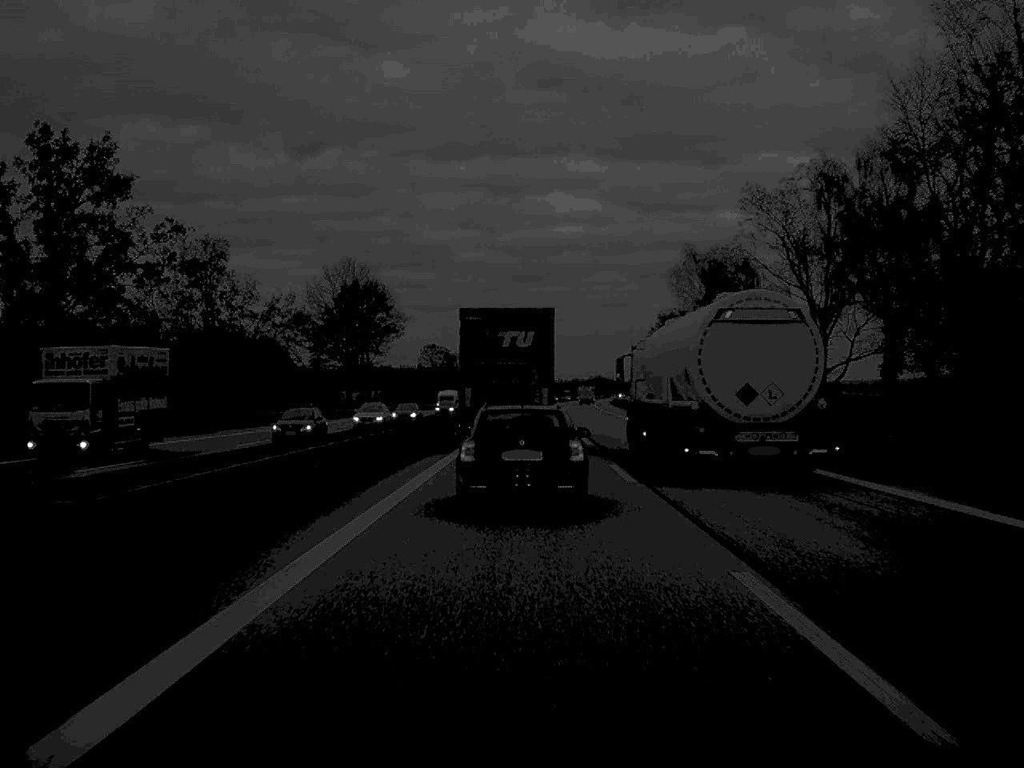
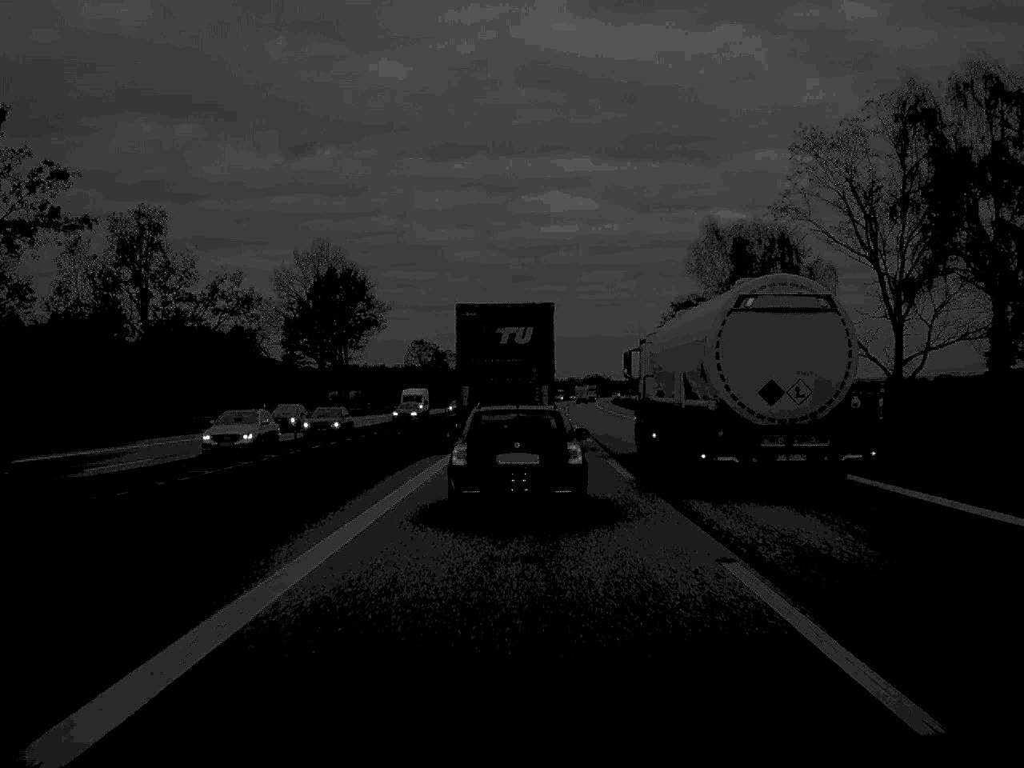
(0.0, +17.3) m; 0°
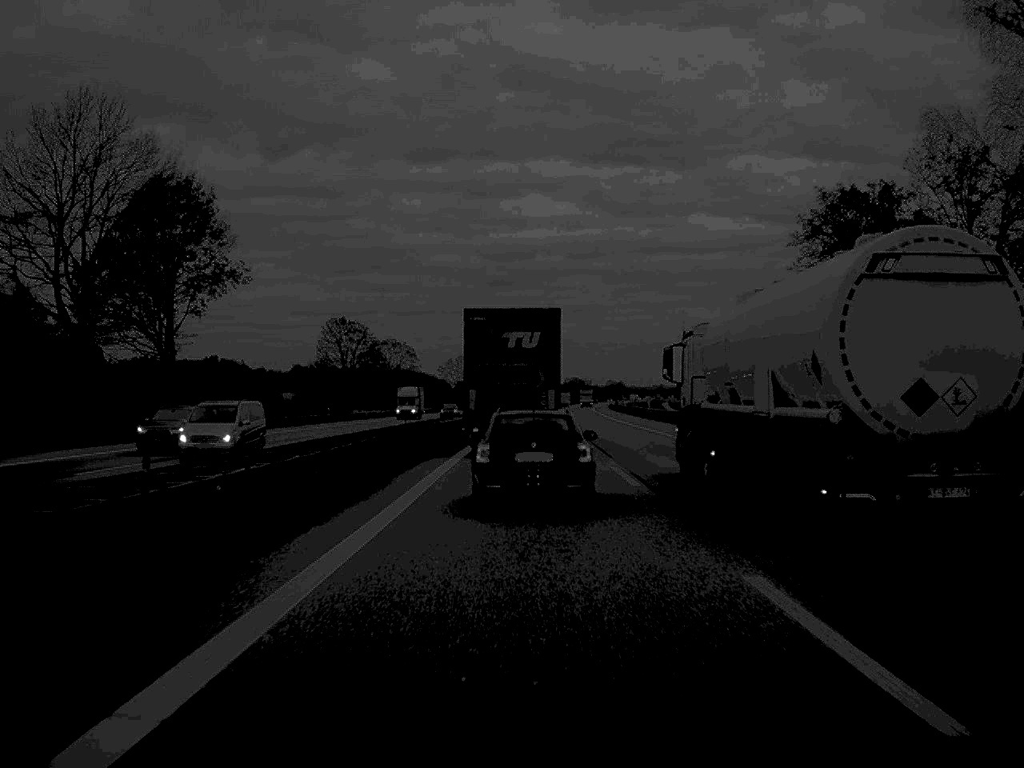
(+0.5, +71.8) m; +1°
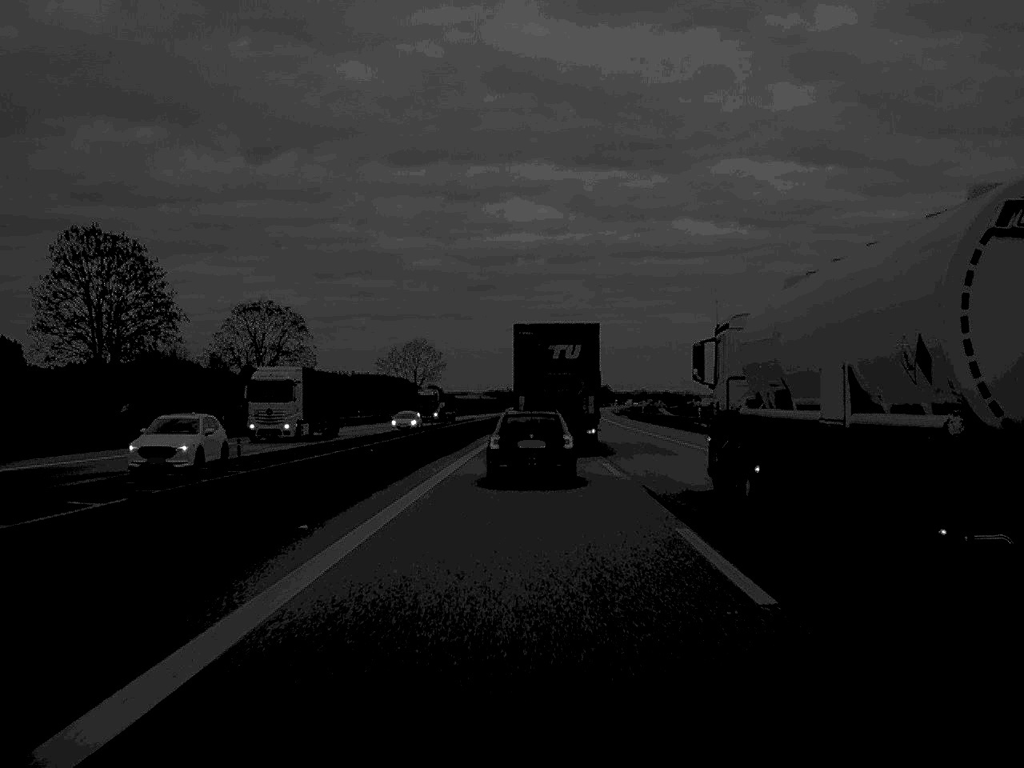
(+0.8, +85.0) m; +1°
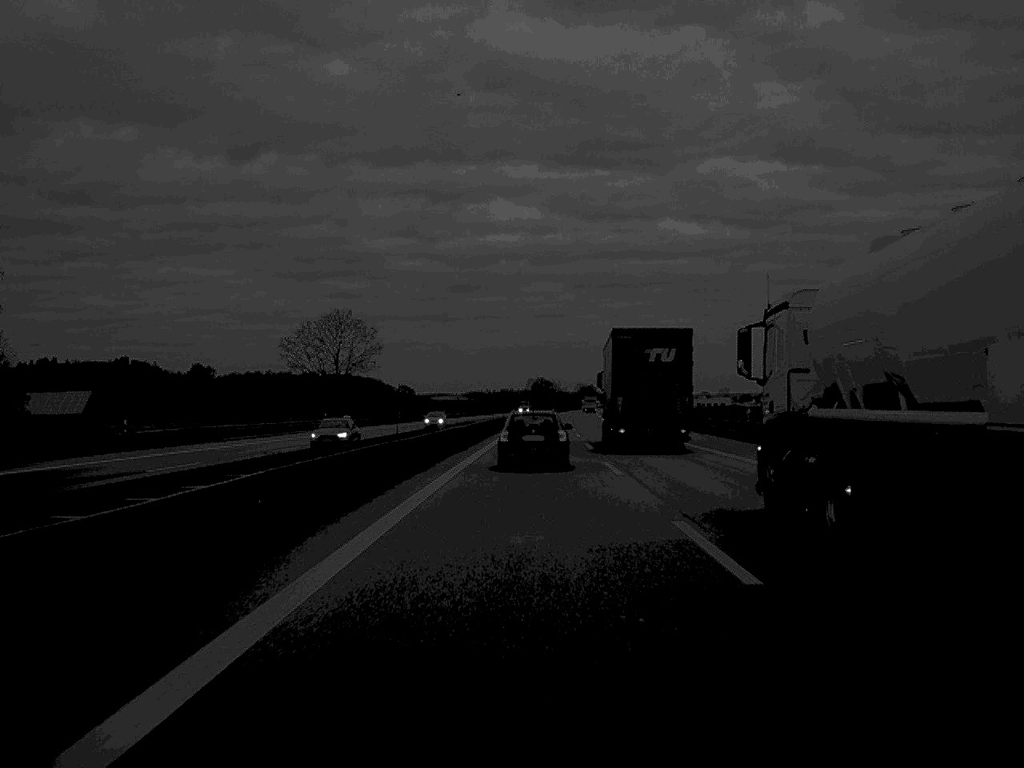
(+0.7, +70.4) m; +1°
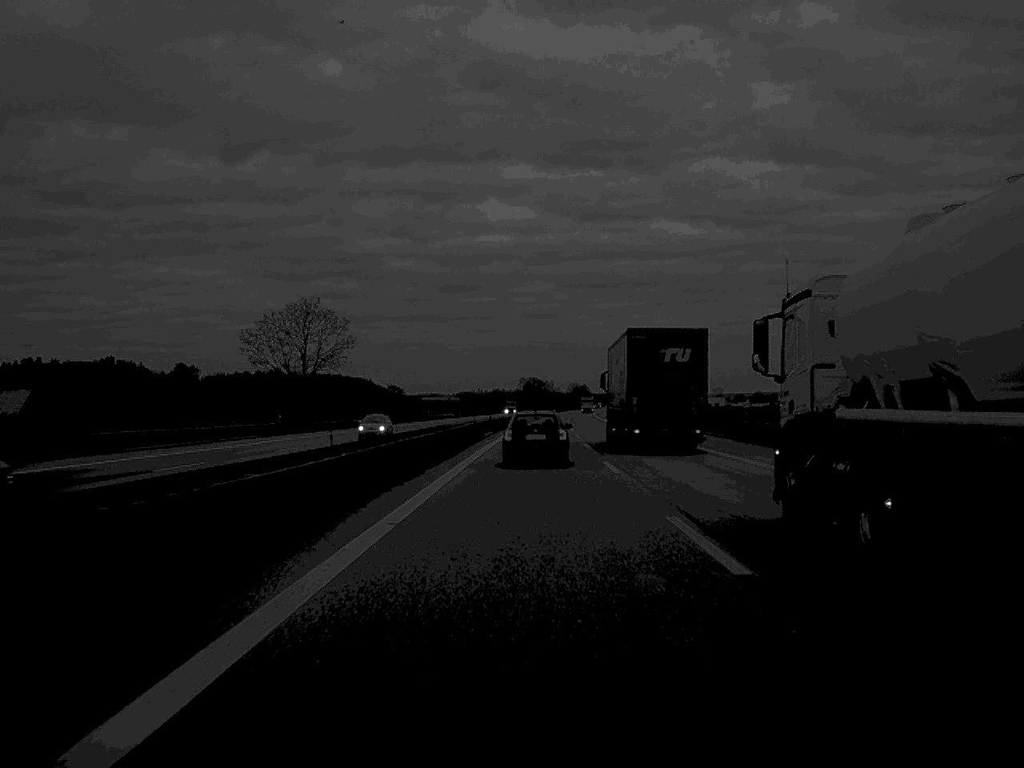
(+0.1, +17.3) m; 0°
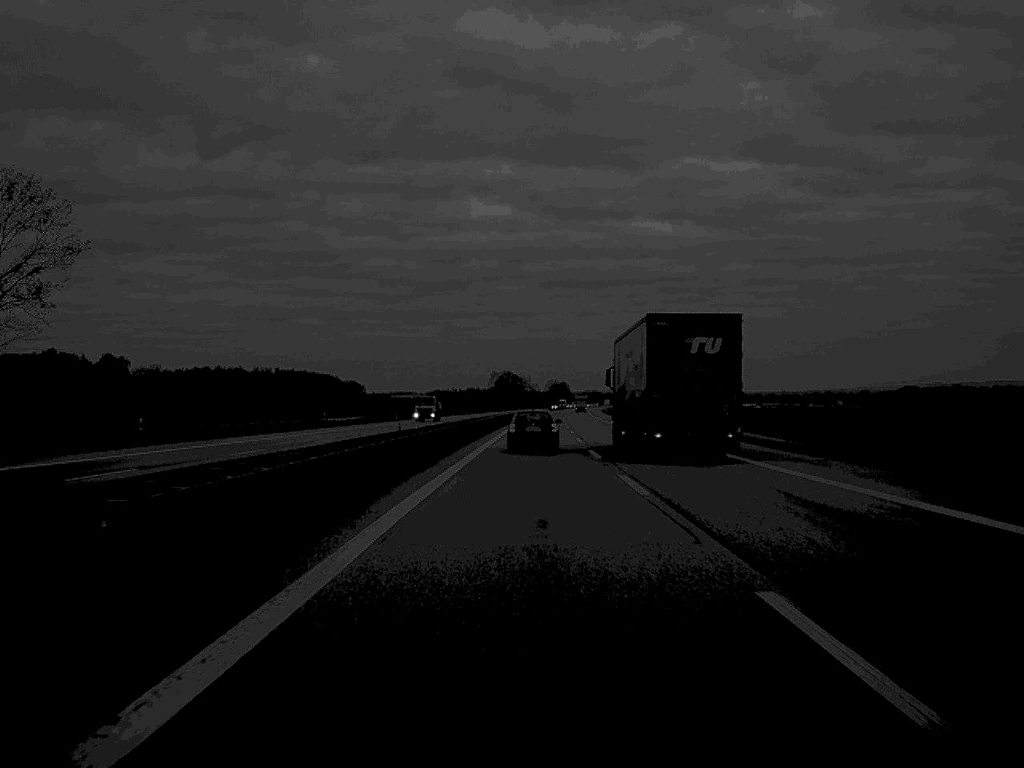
(+0.9, +79.1) m; +1°
